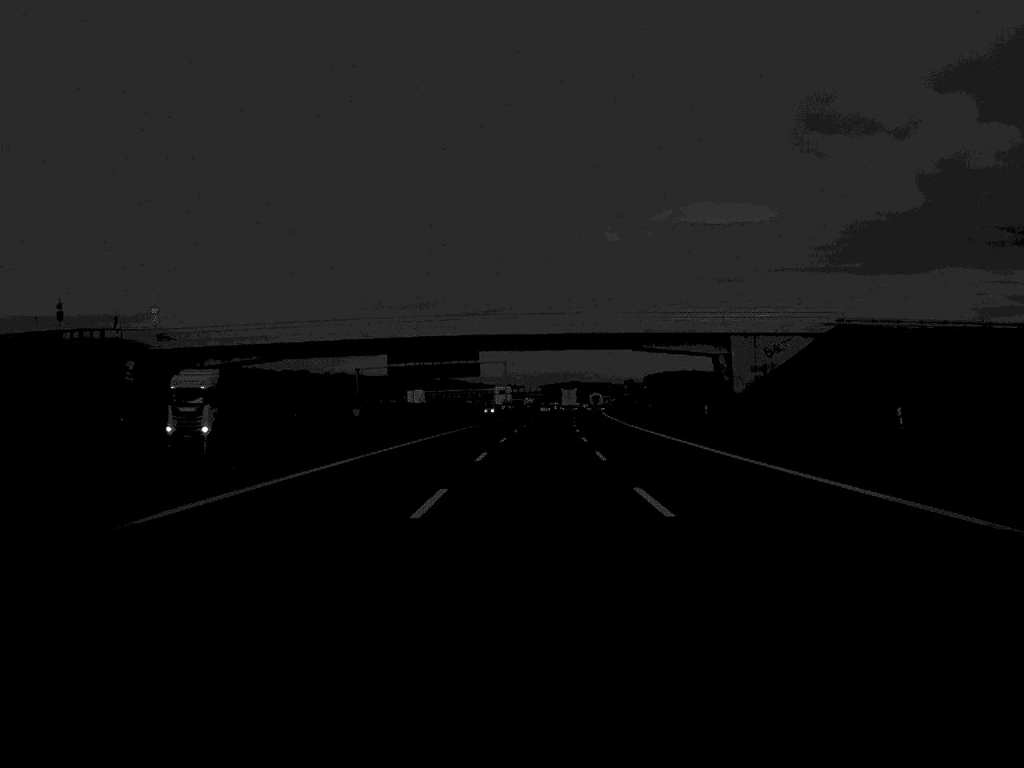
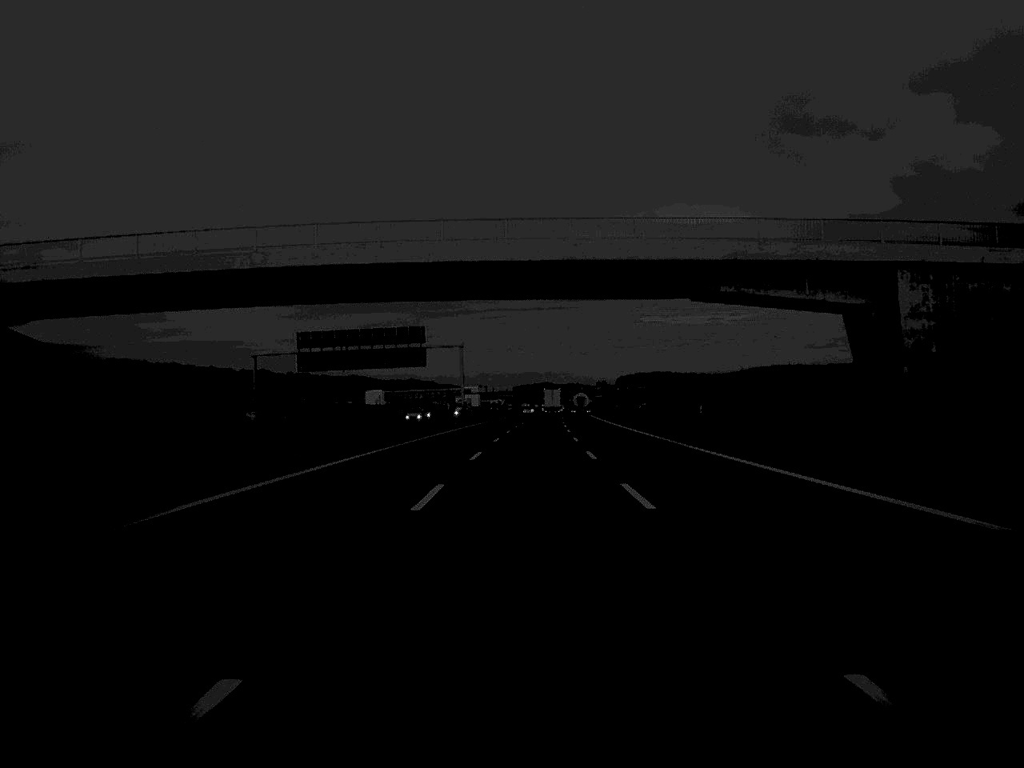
(+0.6, +51.5) m; +1°
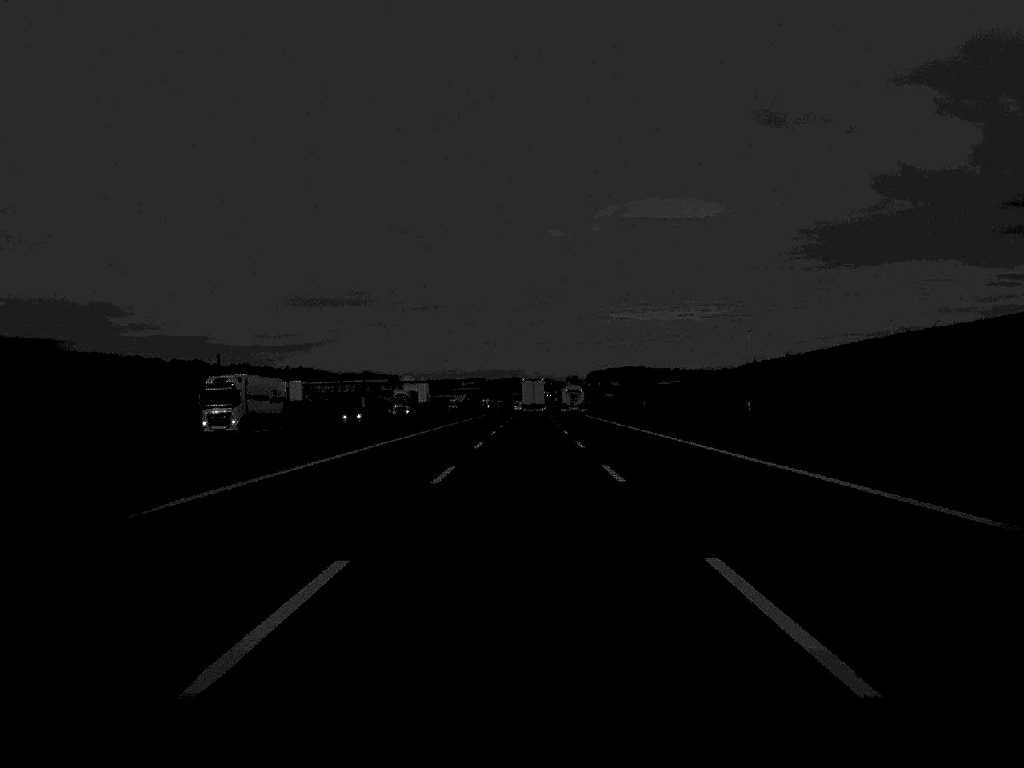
(+1.7, +118.3) m; +1°
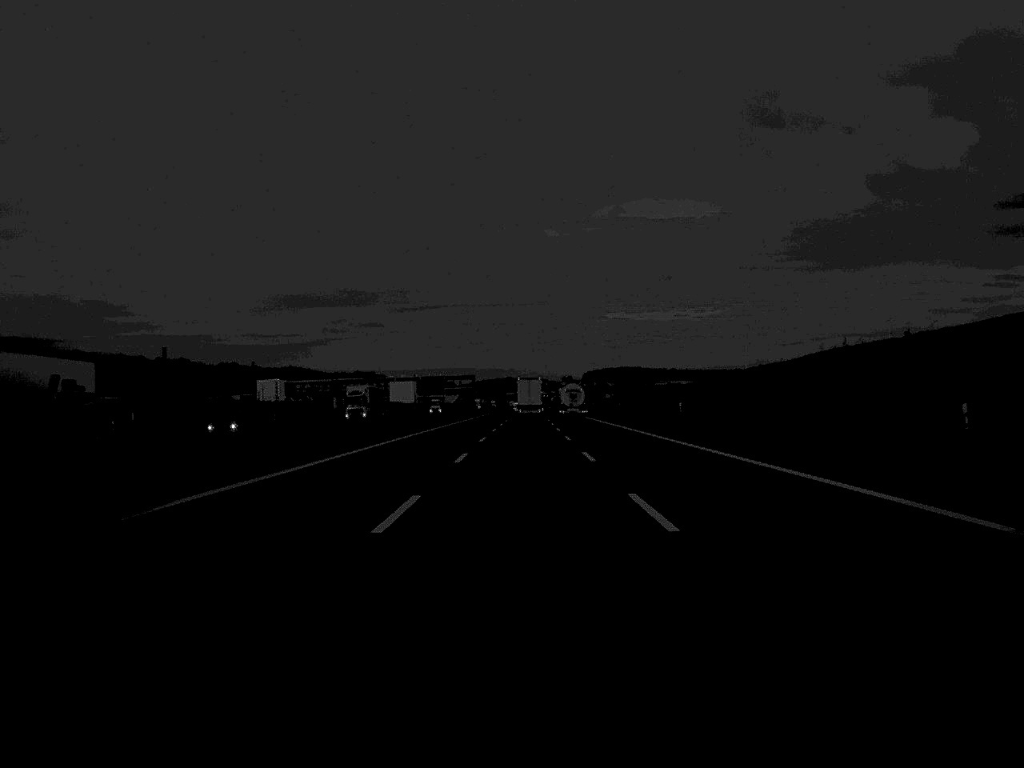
(+0.1, +26.6) m; 0°
